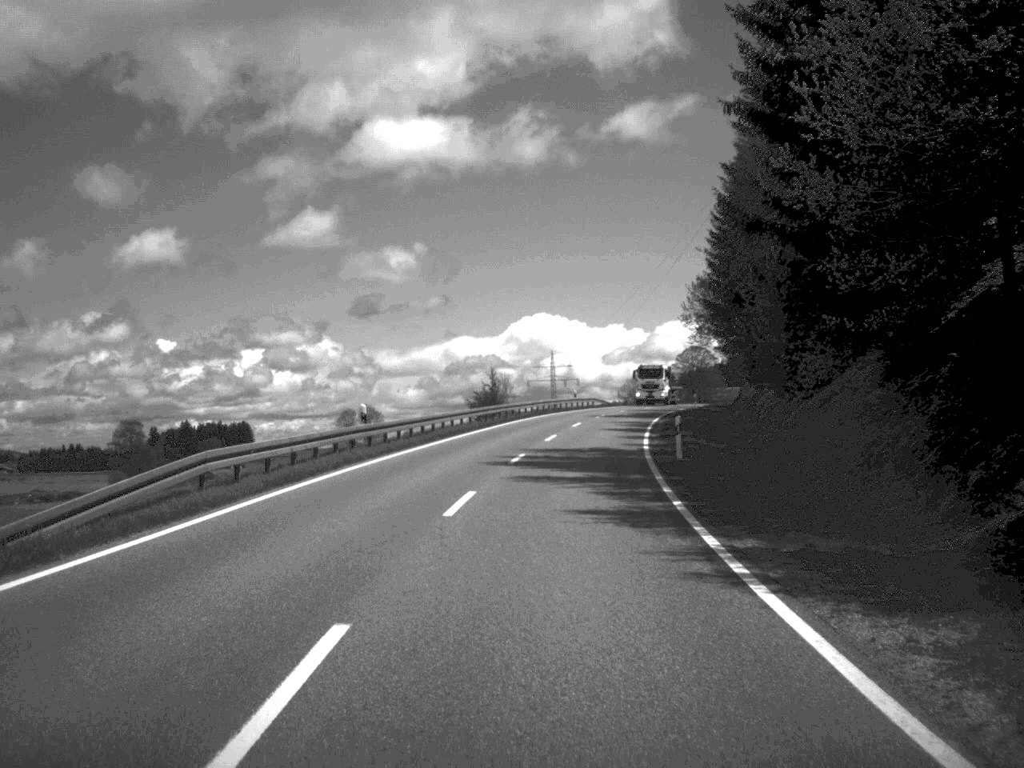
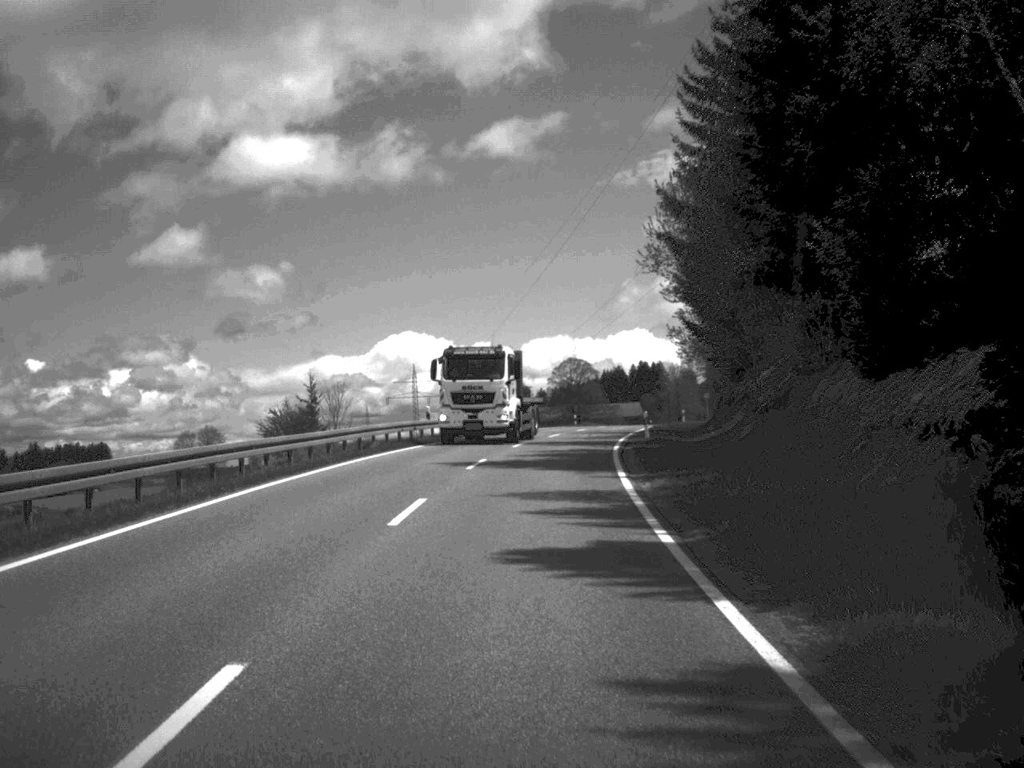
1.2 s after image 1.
(+1.9, +36.2) m; +6°
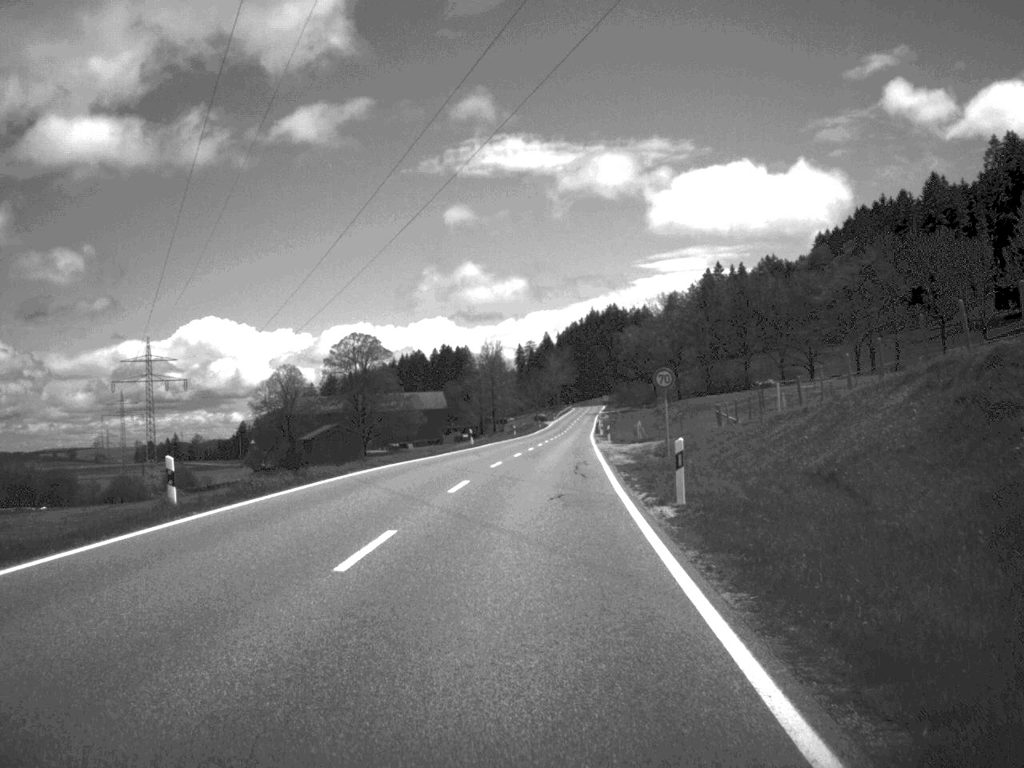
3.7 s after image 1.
(+5.9, +72.6) m; +9°
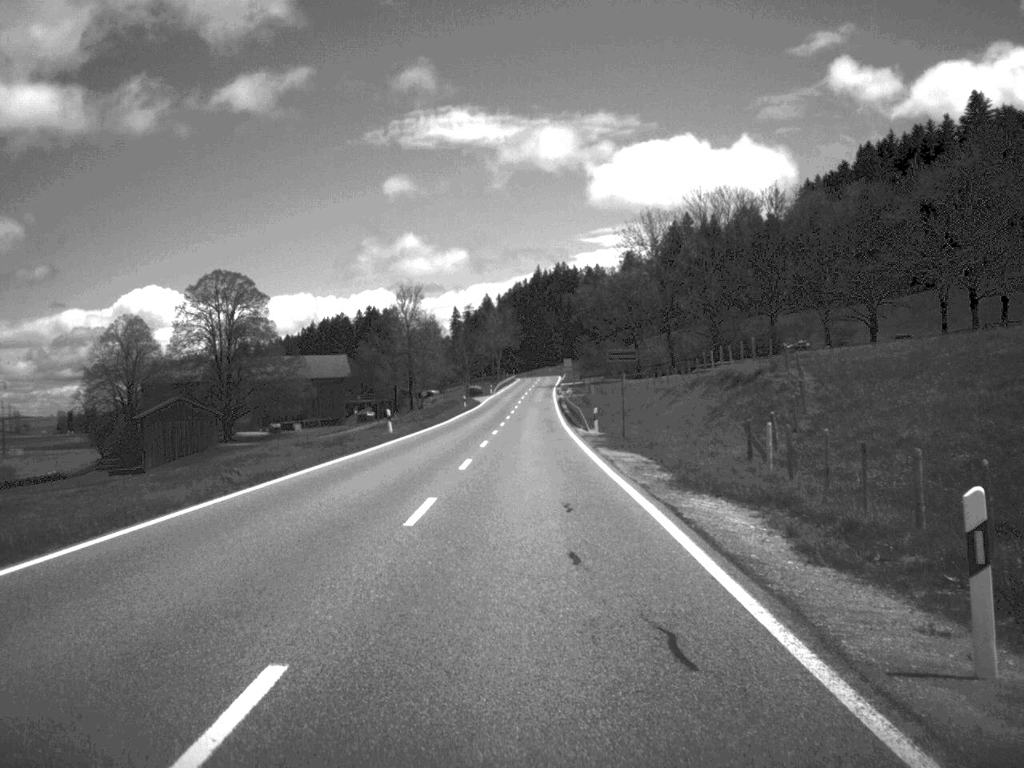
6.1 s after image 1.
(+1.8, +66.8) m; +2°
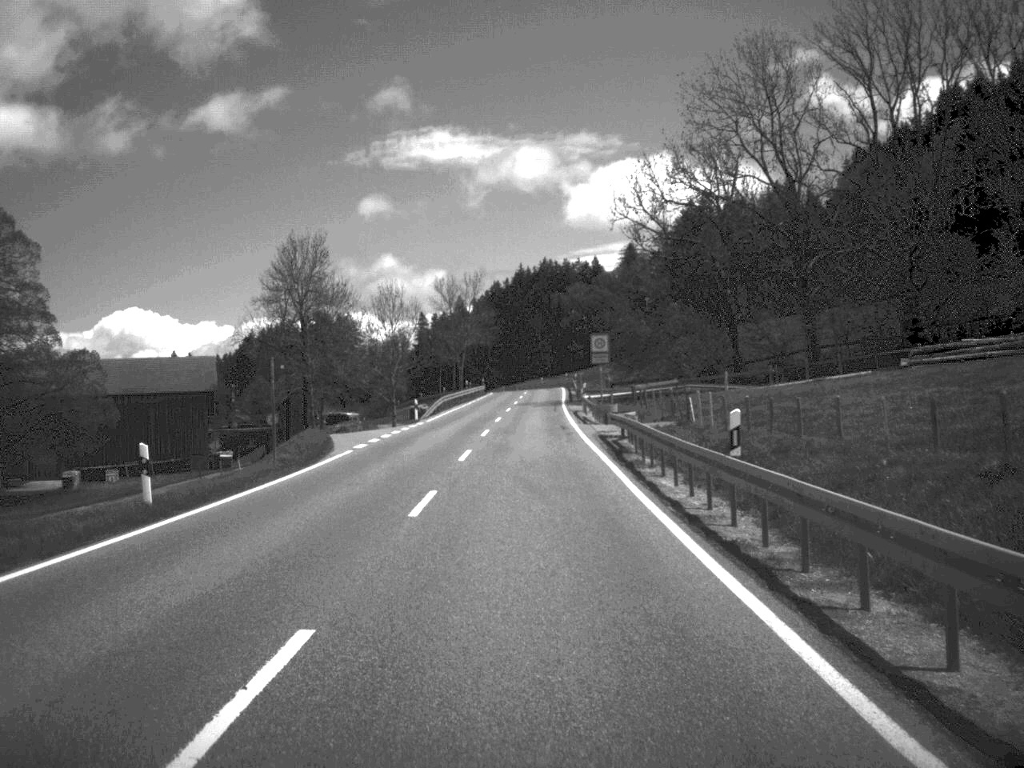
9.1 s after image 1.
(+0.3, +80.5) m; +1°
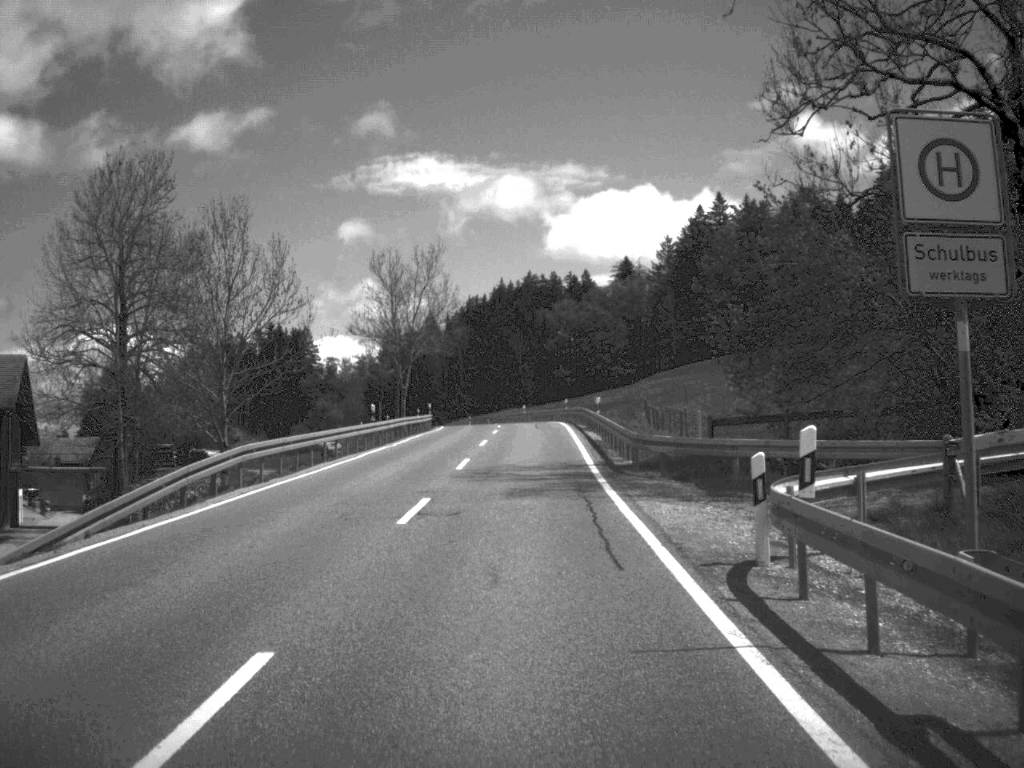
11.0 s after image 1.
(+0.3, +47.3) m; +1°
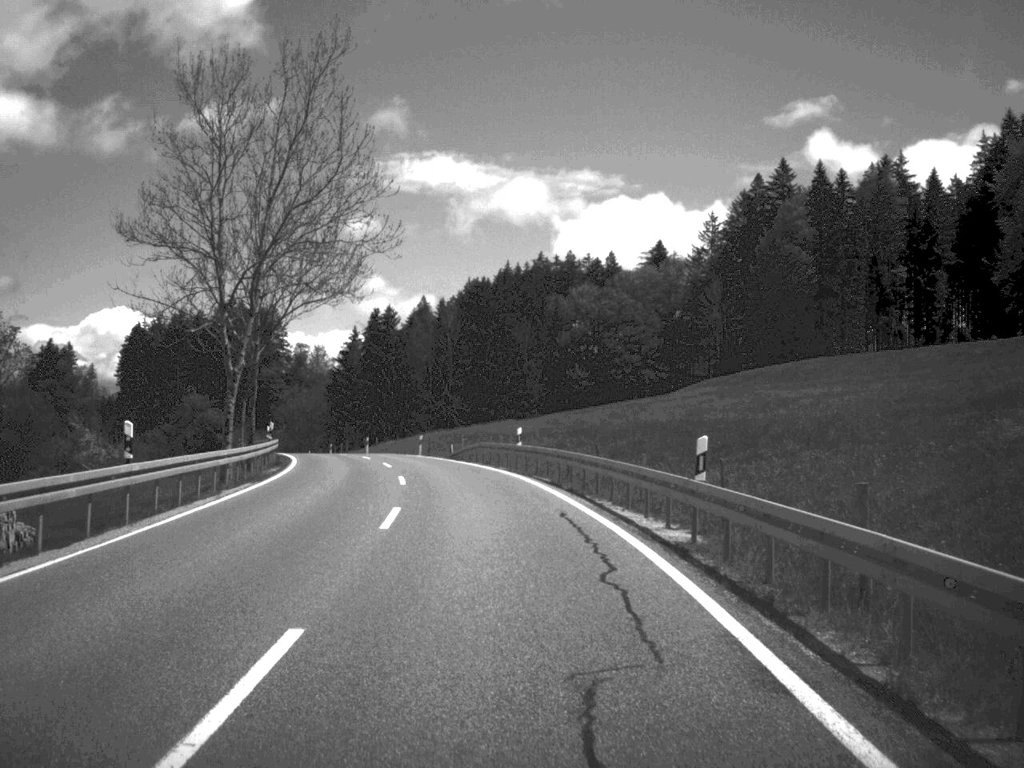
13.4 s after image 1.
(+0.2, +57.3) m; 0°
